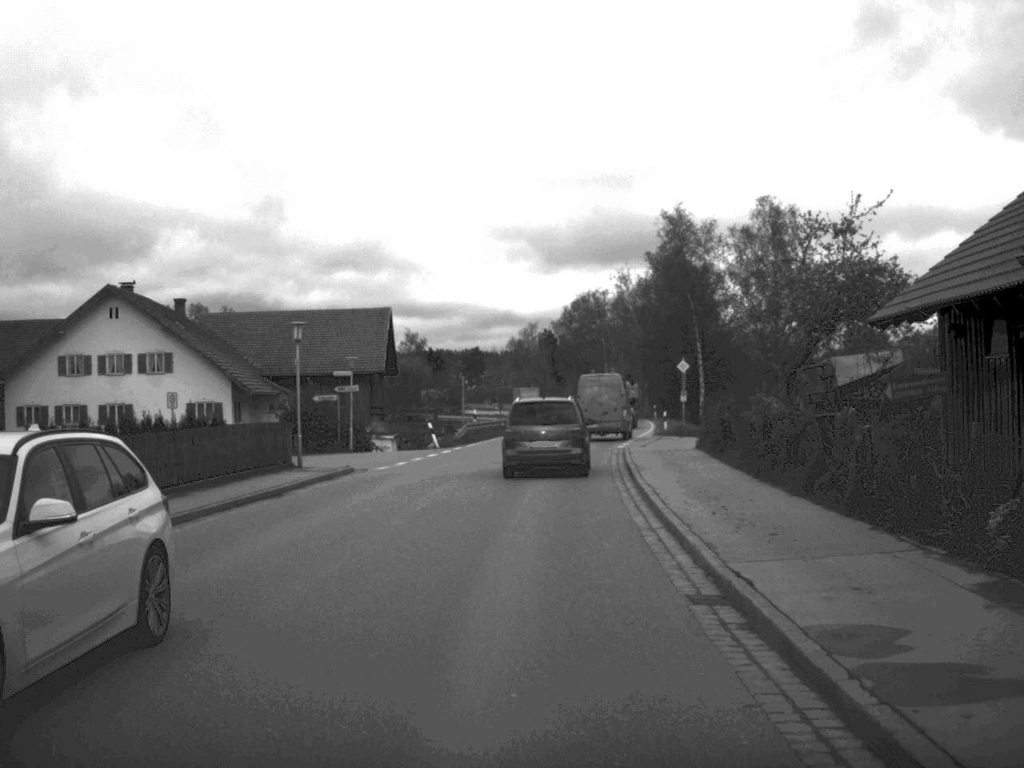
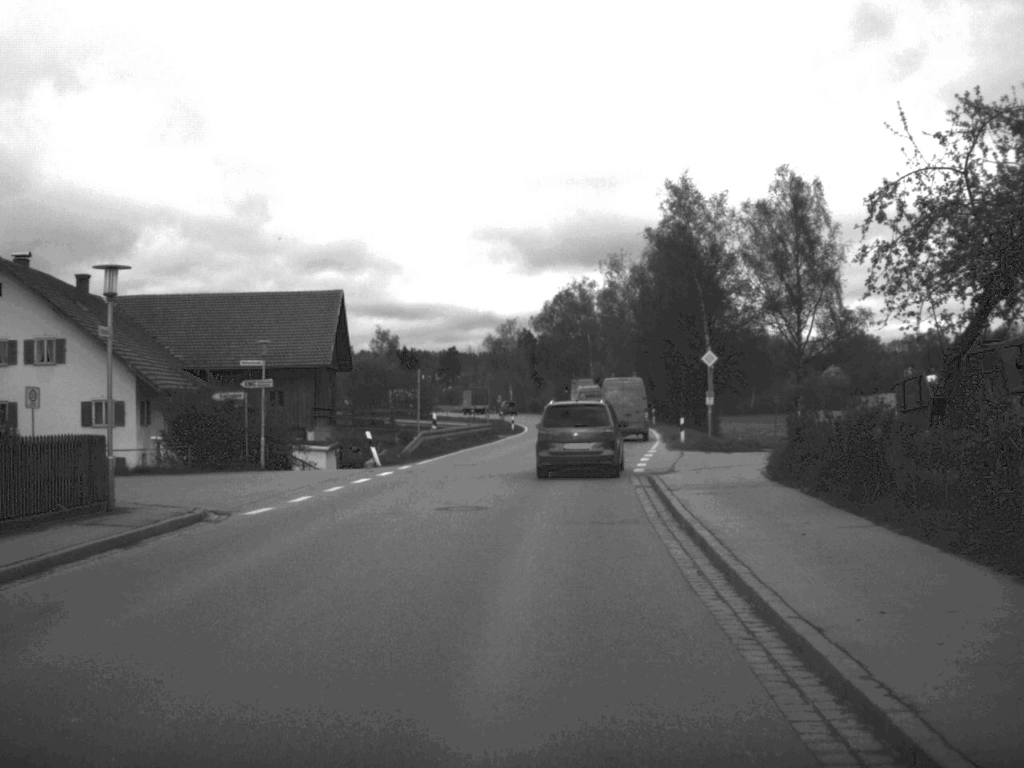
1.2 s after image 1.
(+0.1, +13.5) m; +1°
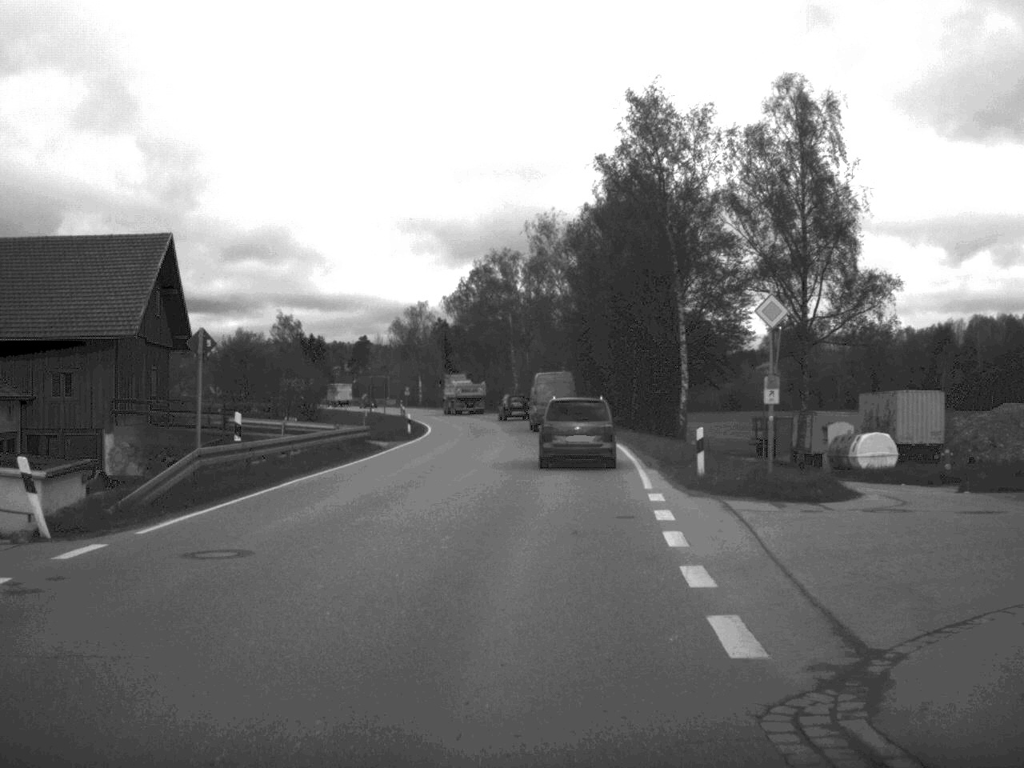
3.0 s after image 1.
(+0.6, +20.9) m; +4°
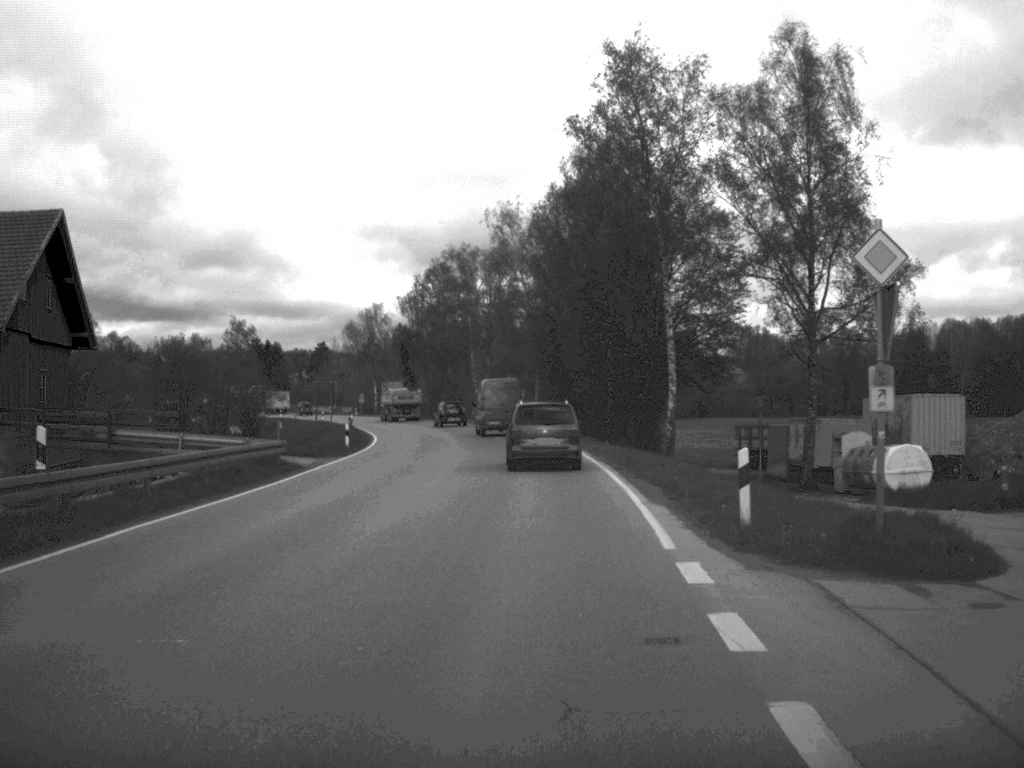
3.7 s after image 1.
(+0.1, +8.4) m; +2°
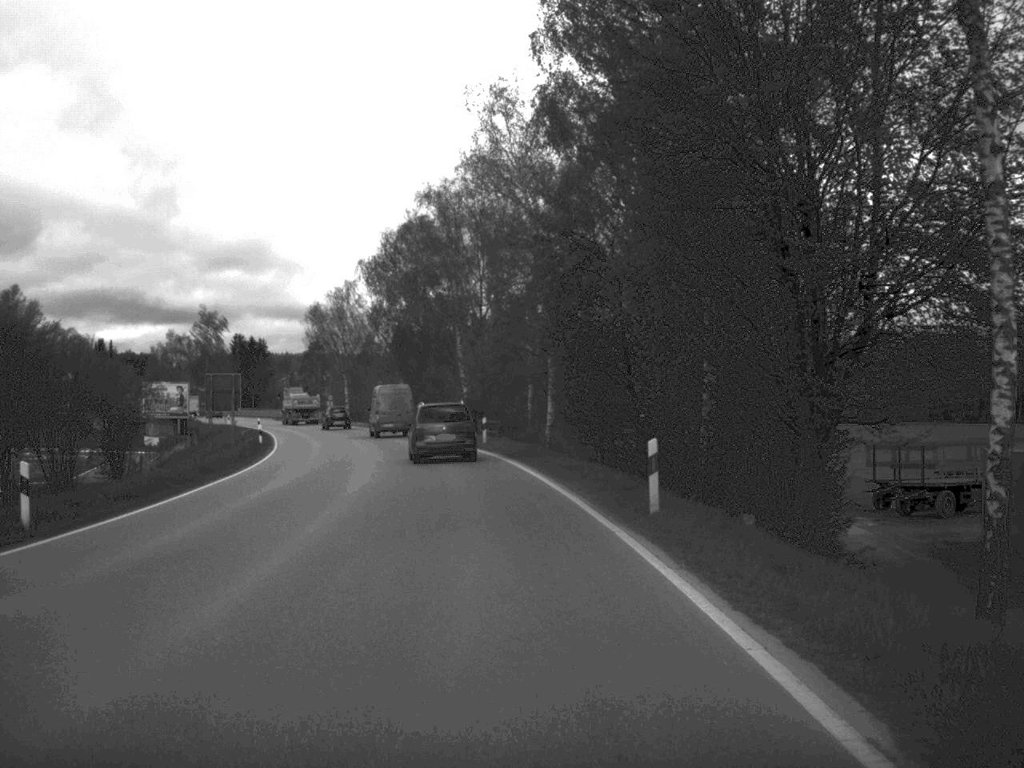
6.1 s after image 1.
(+0.2, +31.7) m; -1°
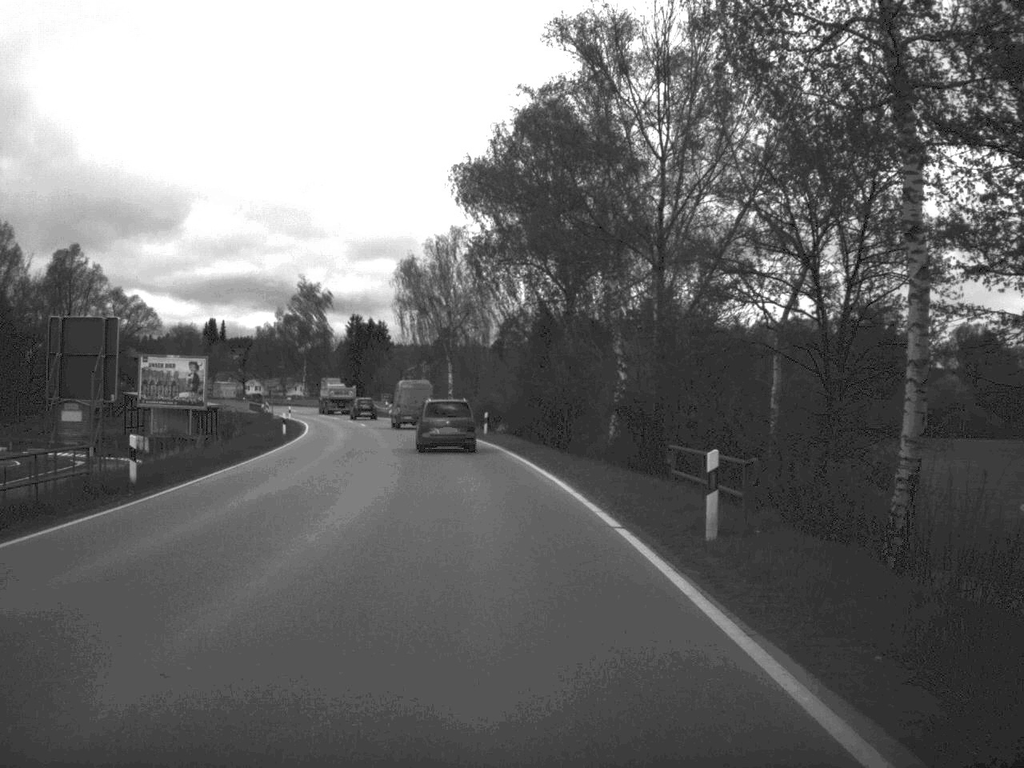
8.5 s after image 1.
(-1.9, +33.1) m; -7°
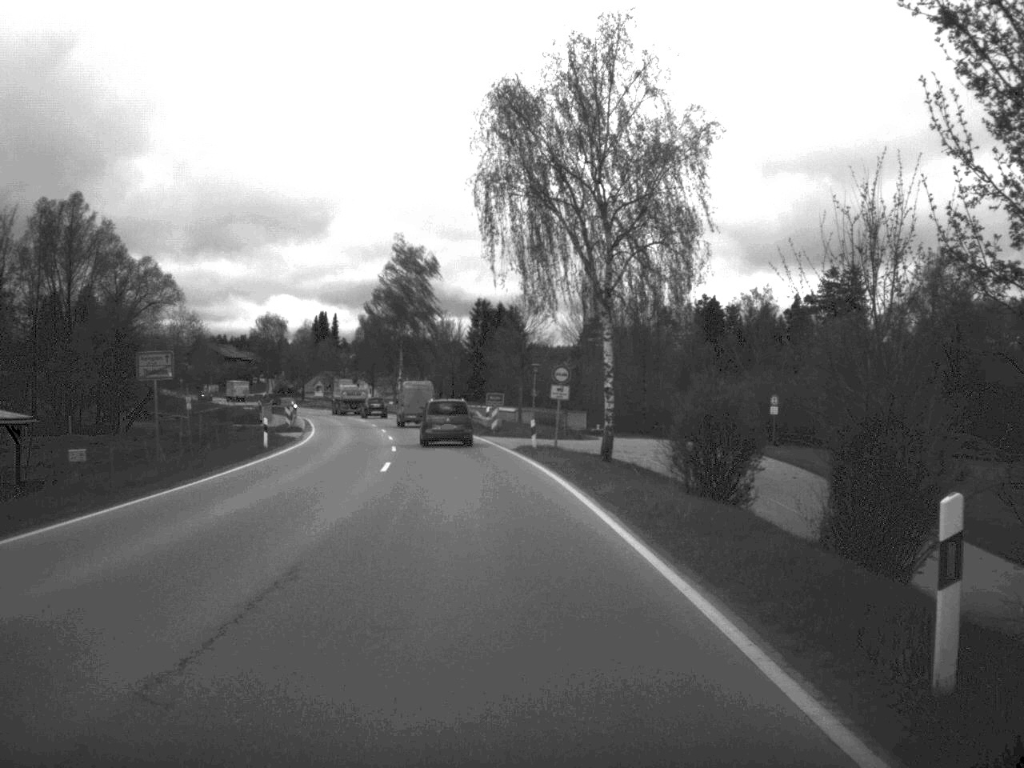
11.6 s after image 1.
(-3.0, +47.5) m; -7°
